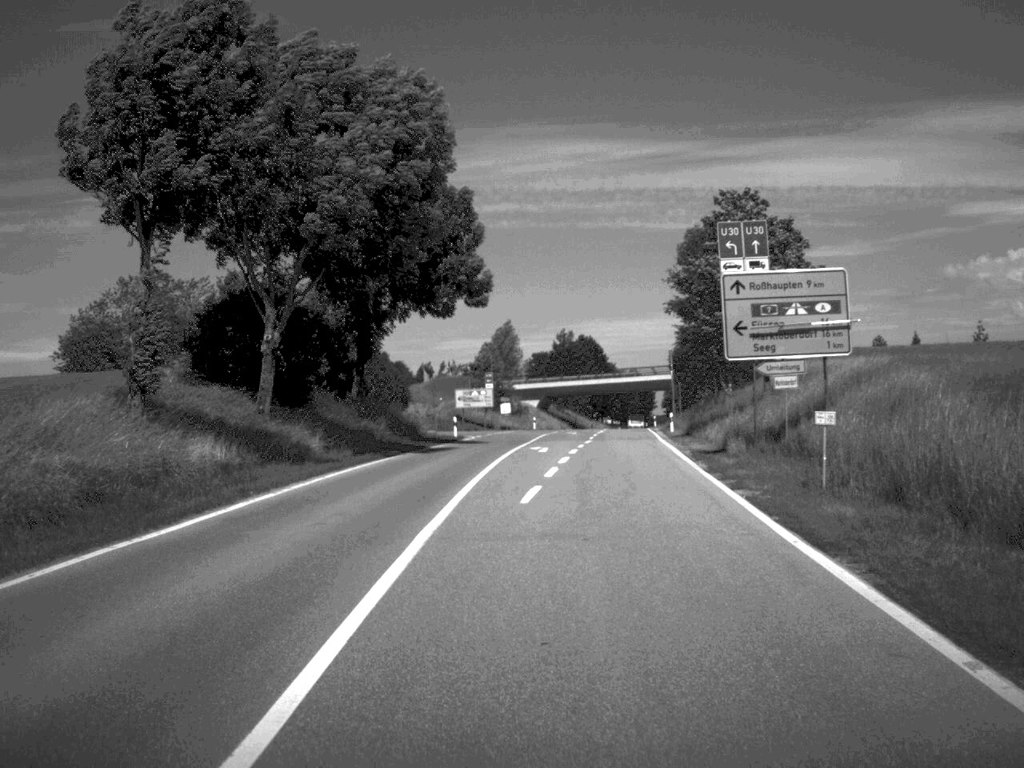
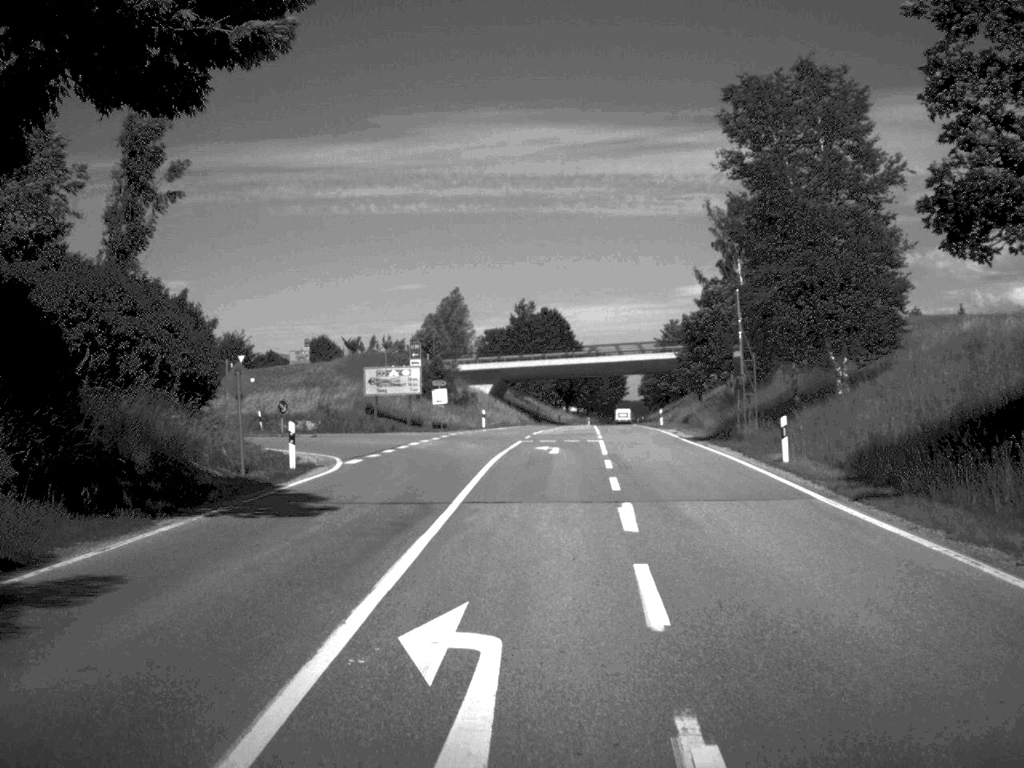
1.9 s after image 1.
(+0.5, +33.9) m; +2°
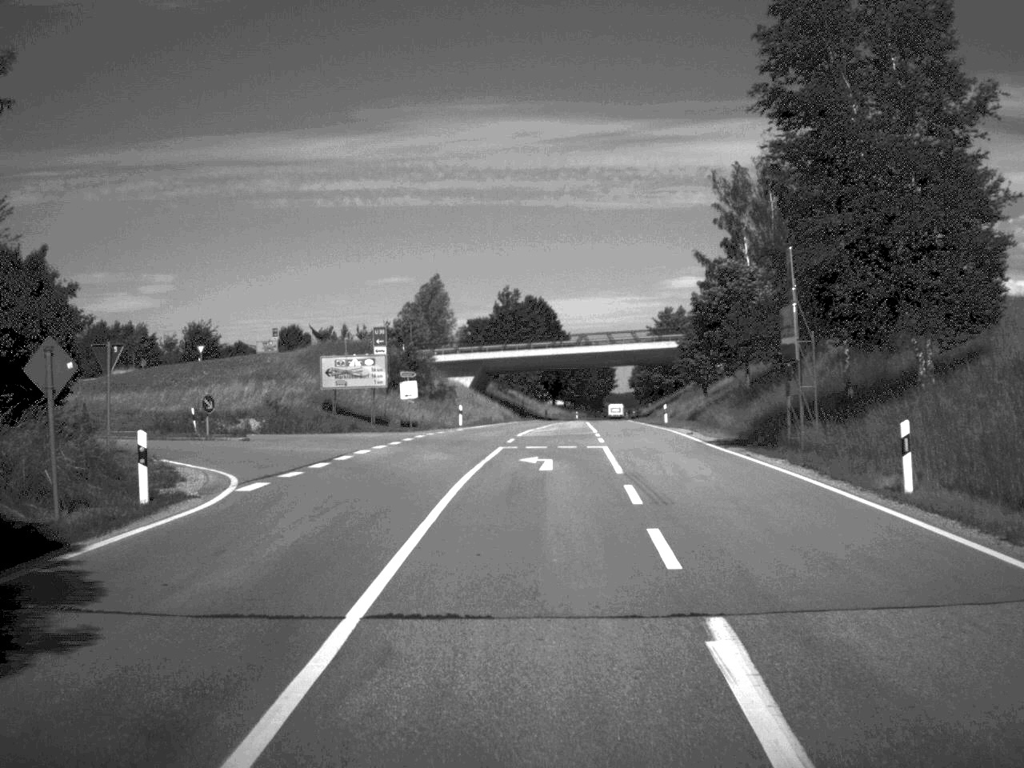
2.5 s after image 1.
(+0.1, +9.6) m; +1°
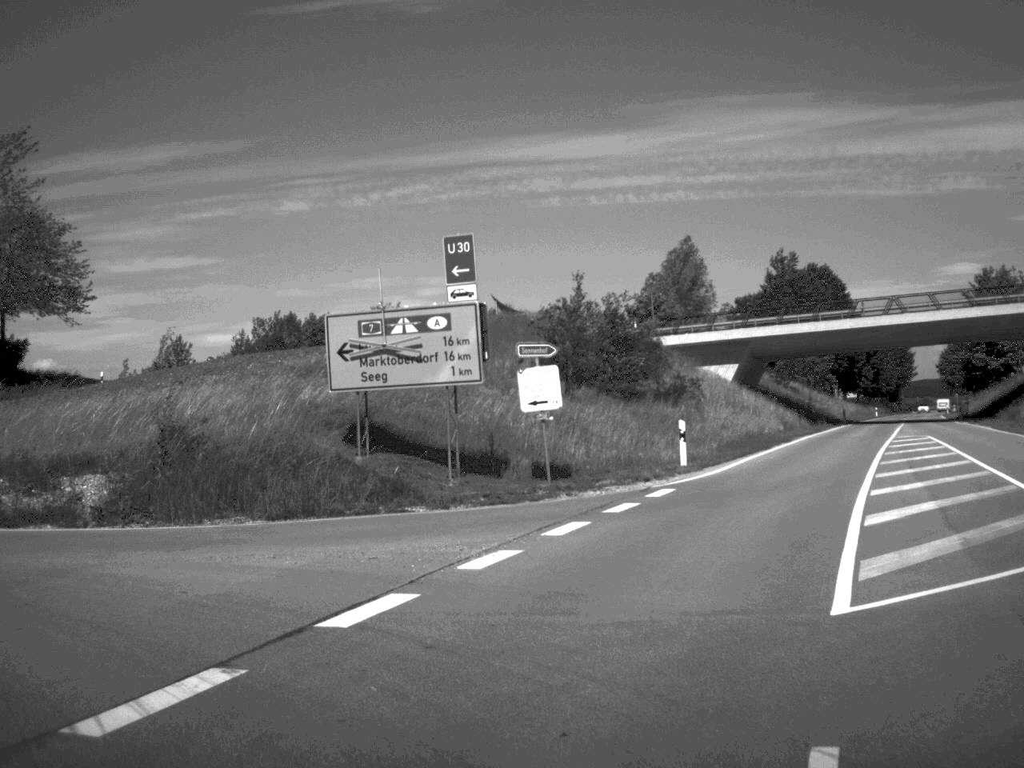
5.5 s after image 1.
(-0.3, +34.5) m; -14°
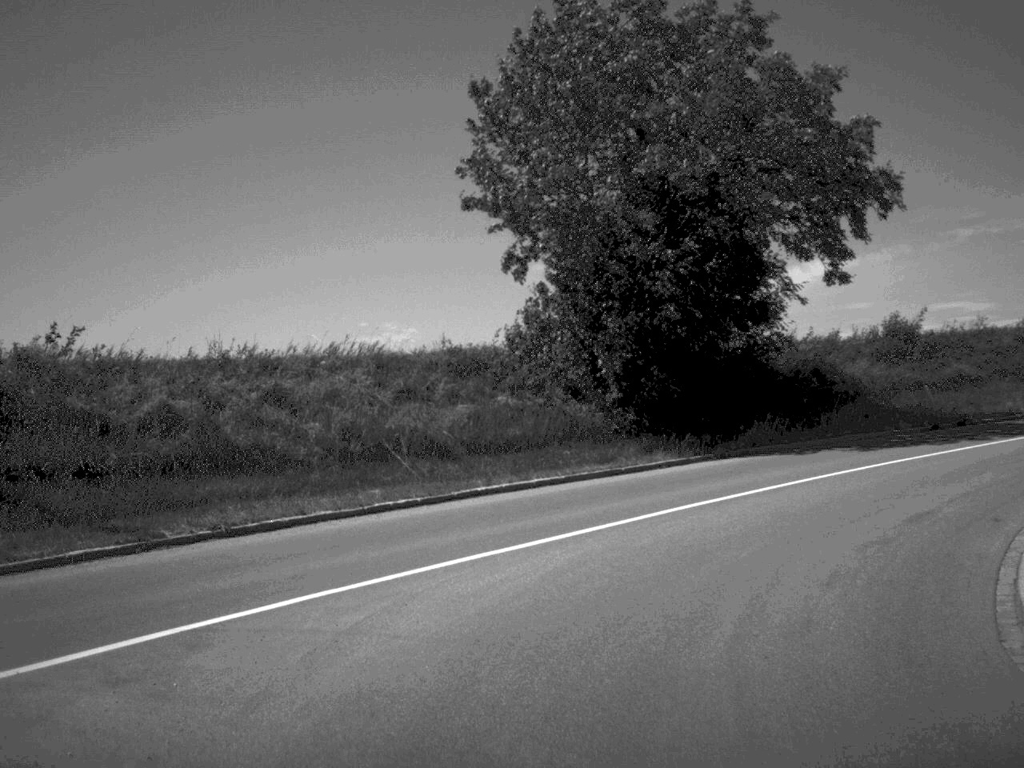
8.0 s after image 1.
(-12.0, +14.4) m; -62°
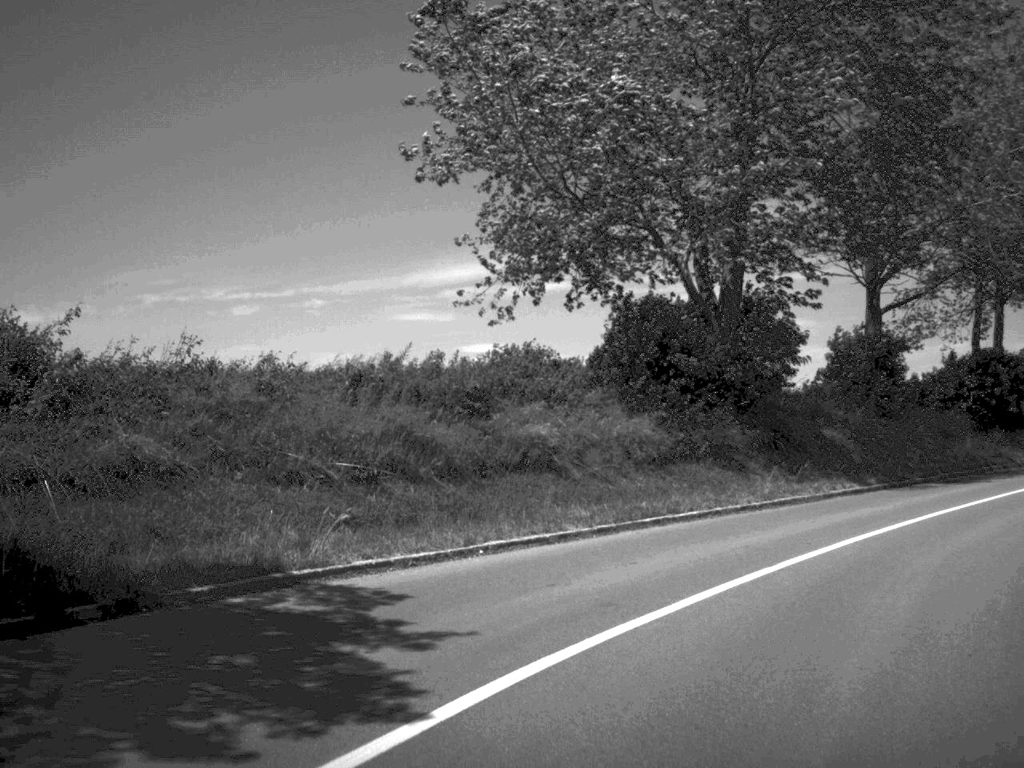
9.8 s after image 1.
(+5.2, +16.5) m; +38°
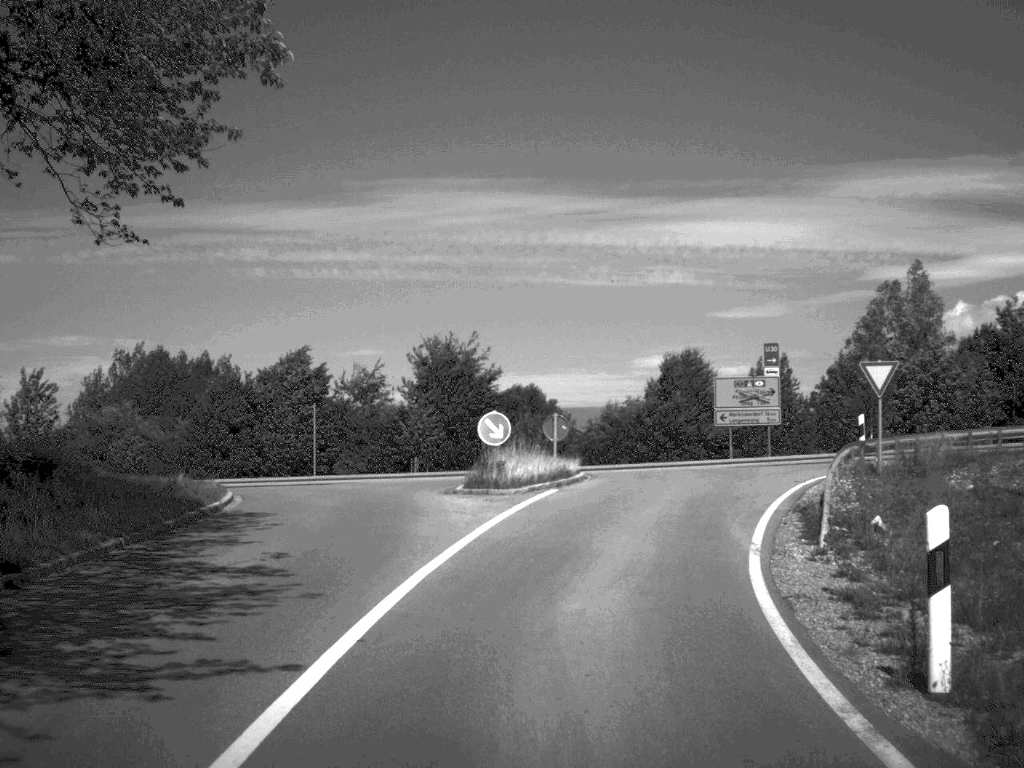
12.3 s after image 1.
(+12.0, +24.9) m; +39°
